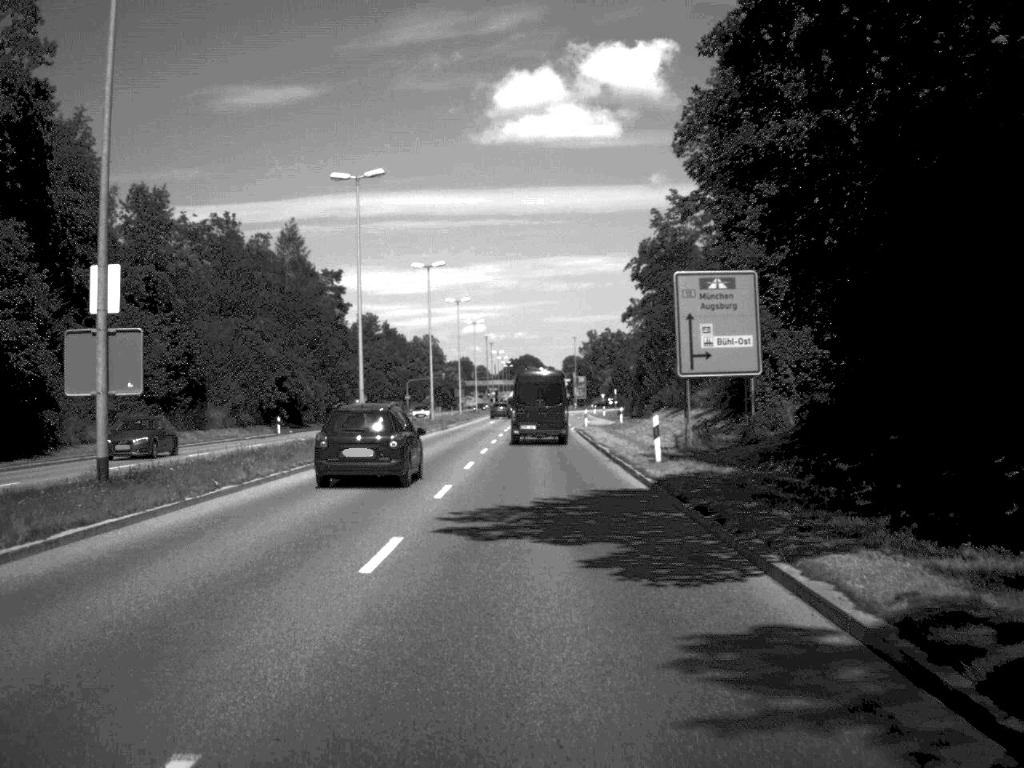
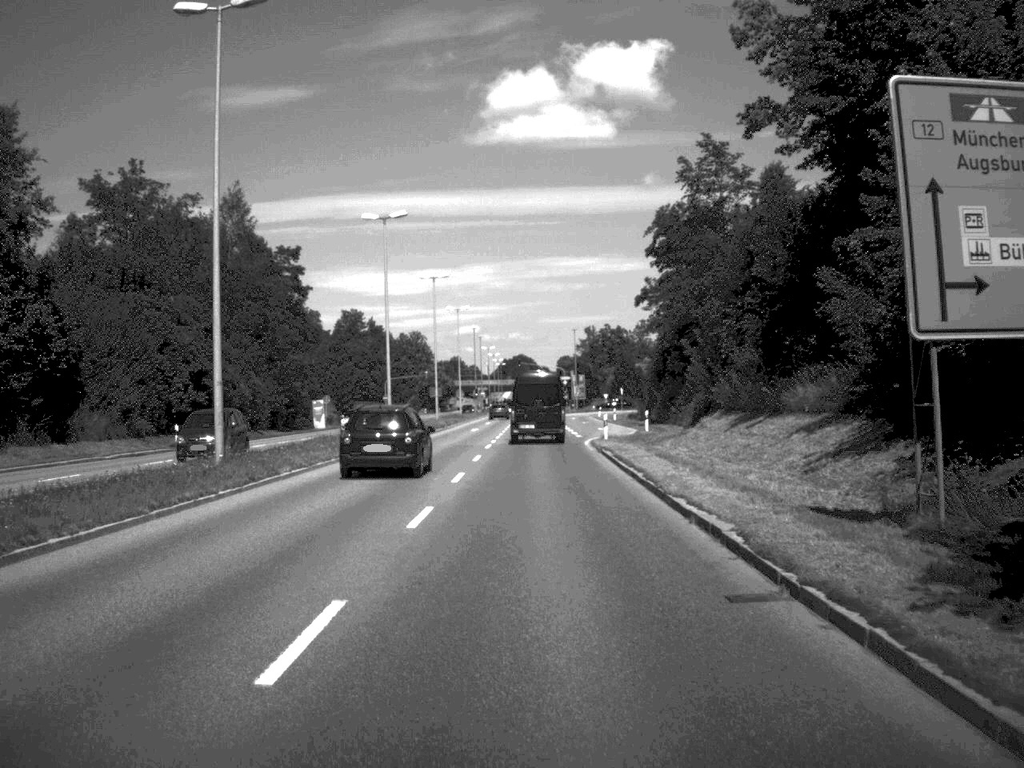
(0.0, +22.0) m; 0°
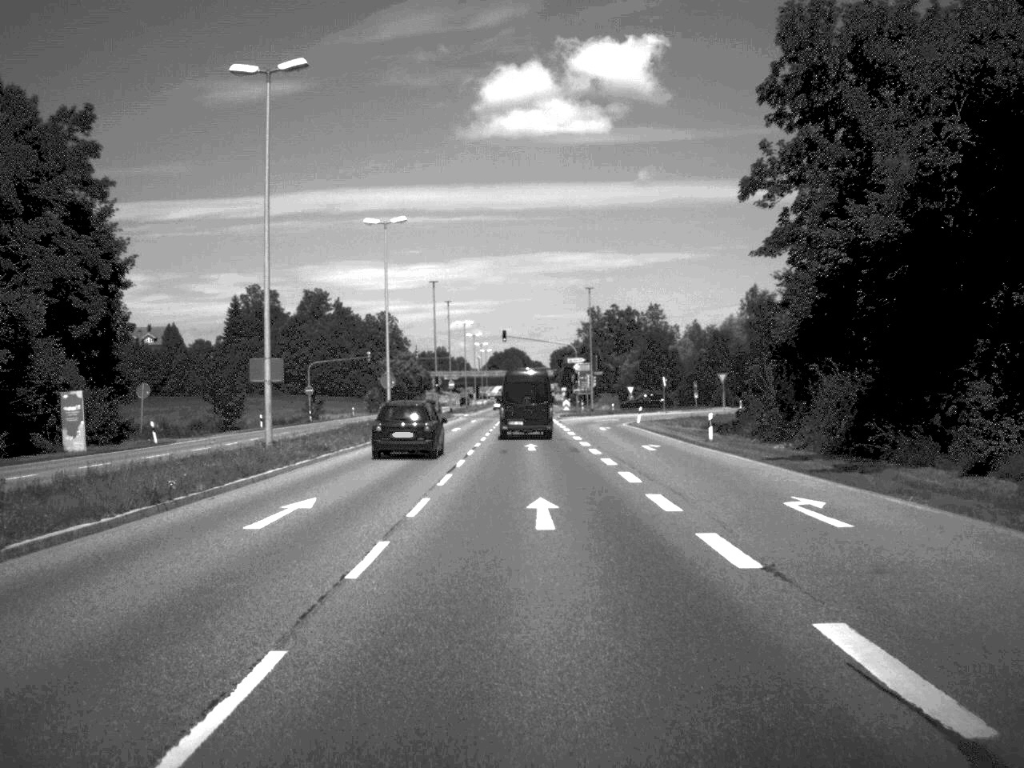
(+0.1, +55.2) m; 0°
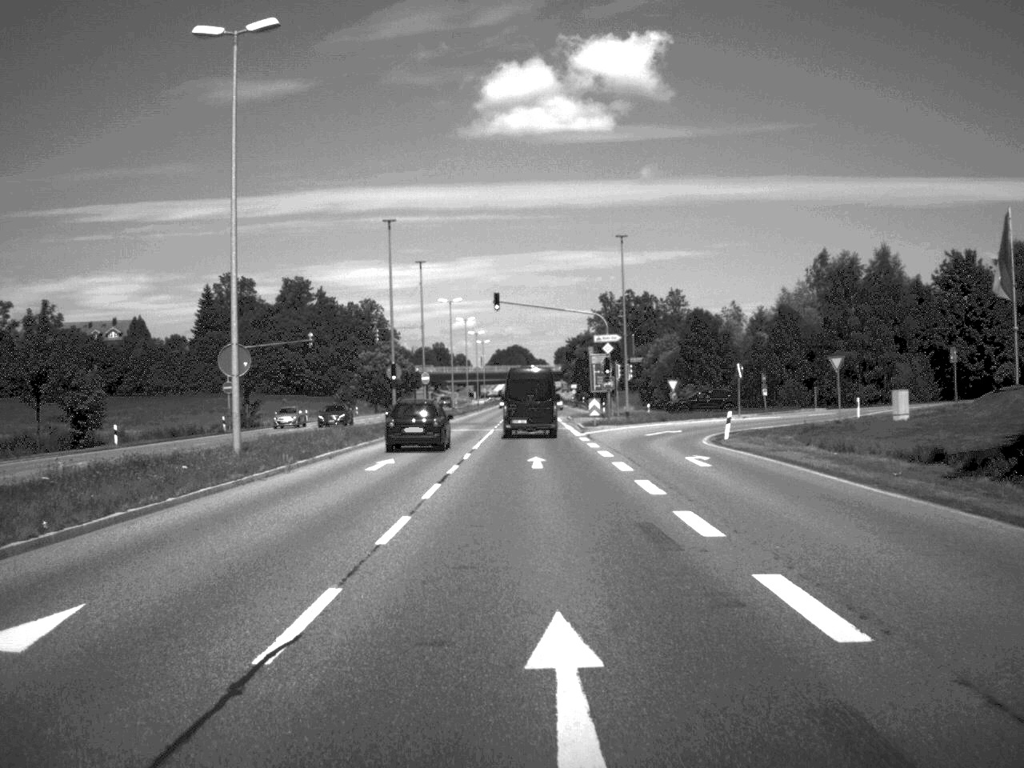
(-0.1, +33.4) m; 0°
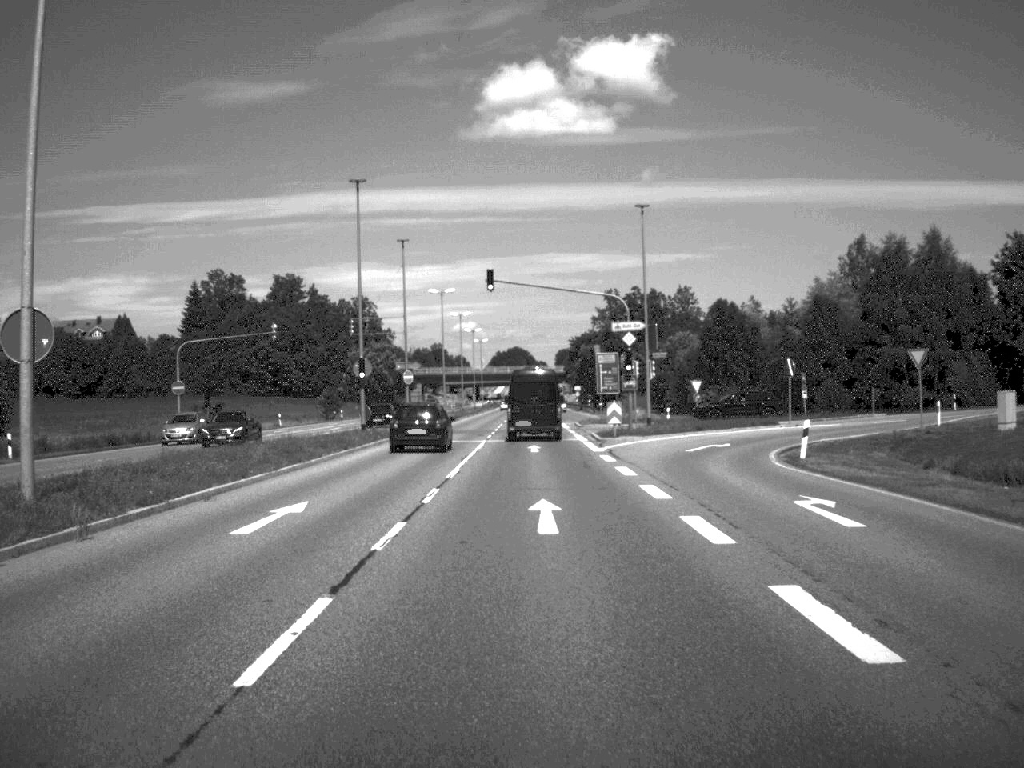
(0.0, +12.5) m; 0°
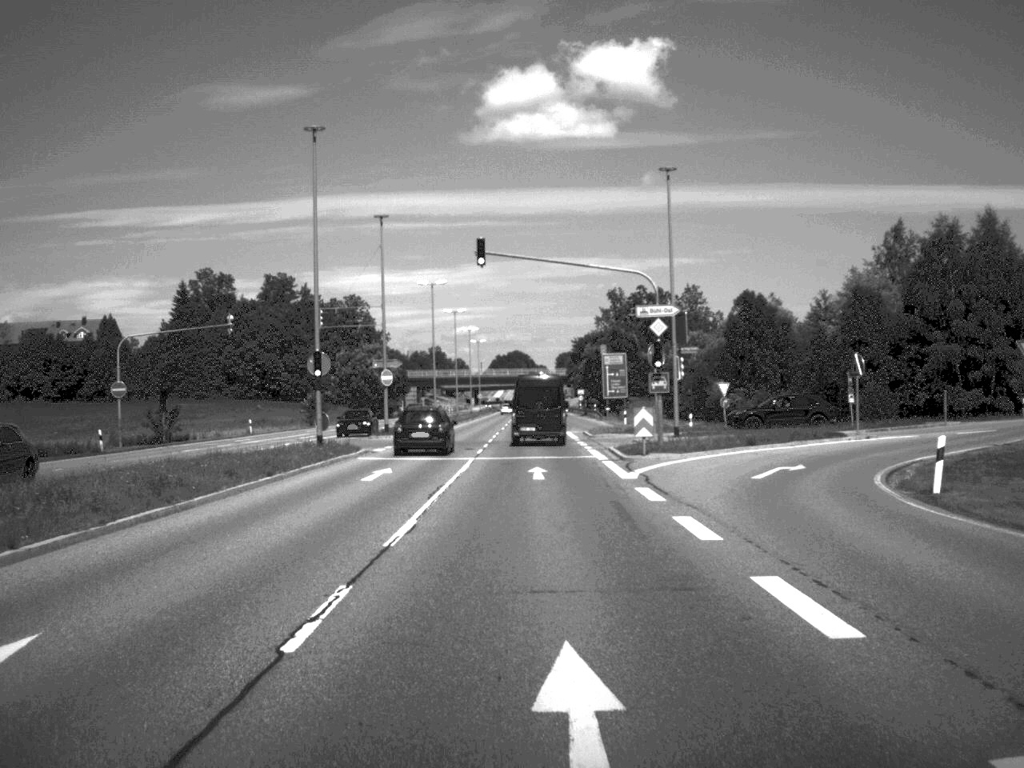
(0.0, +10.9) m; 0°
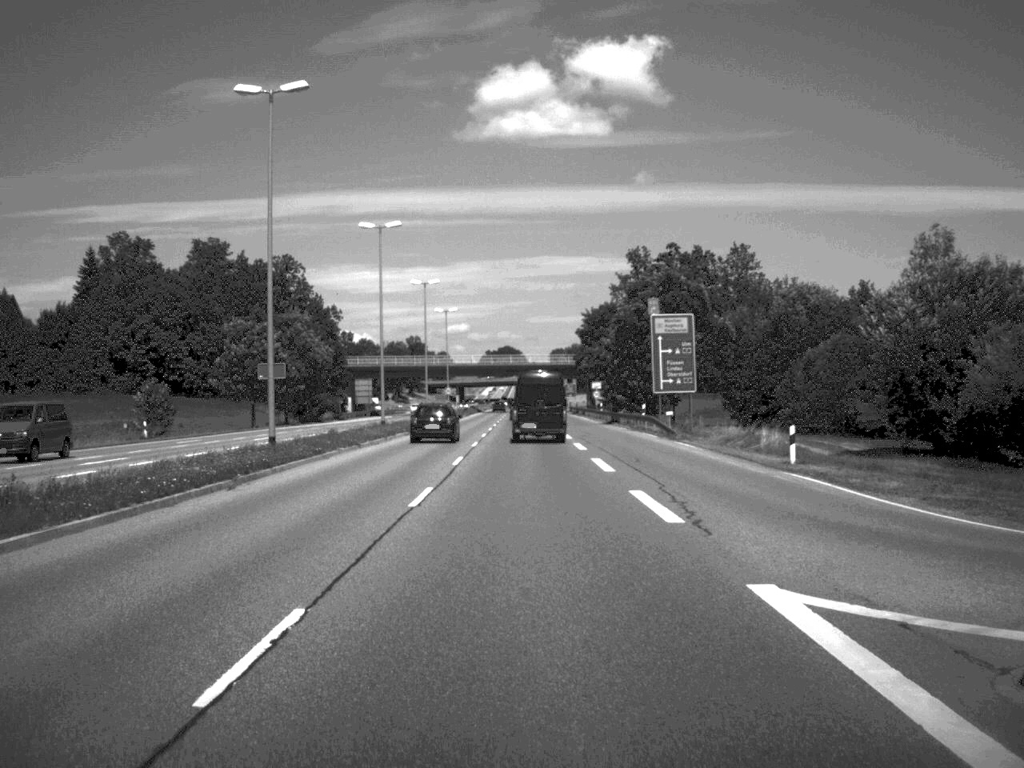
(0.0, +57.3) m; 0°
